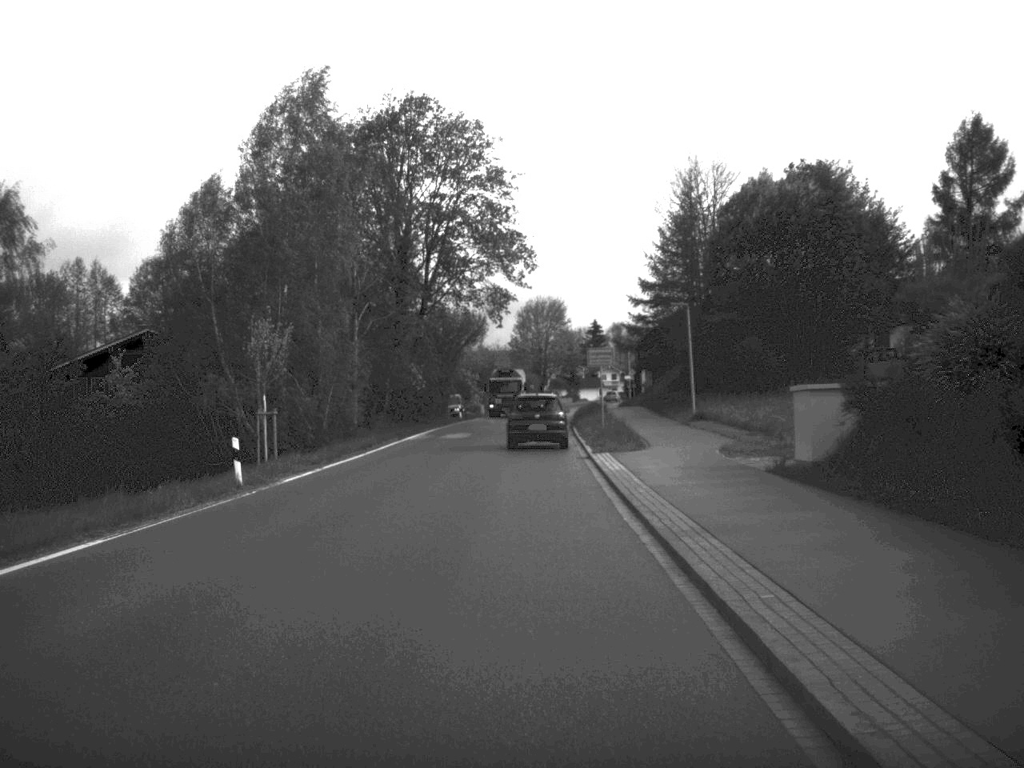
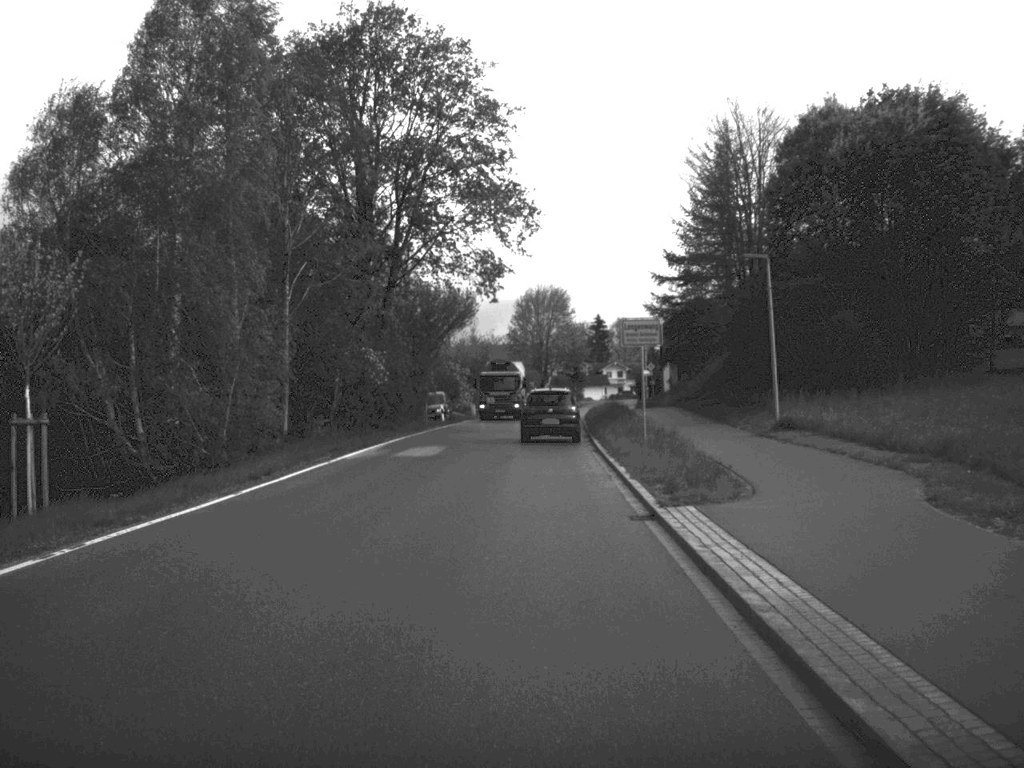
(0.0, +16.6) m; 0°
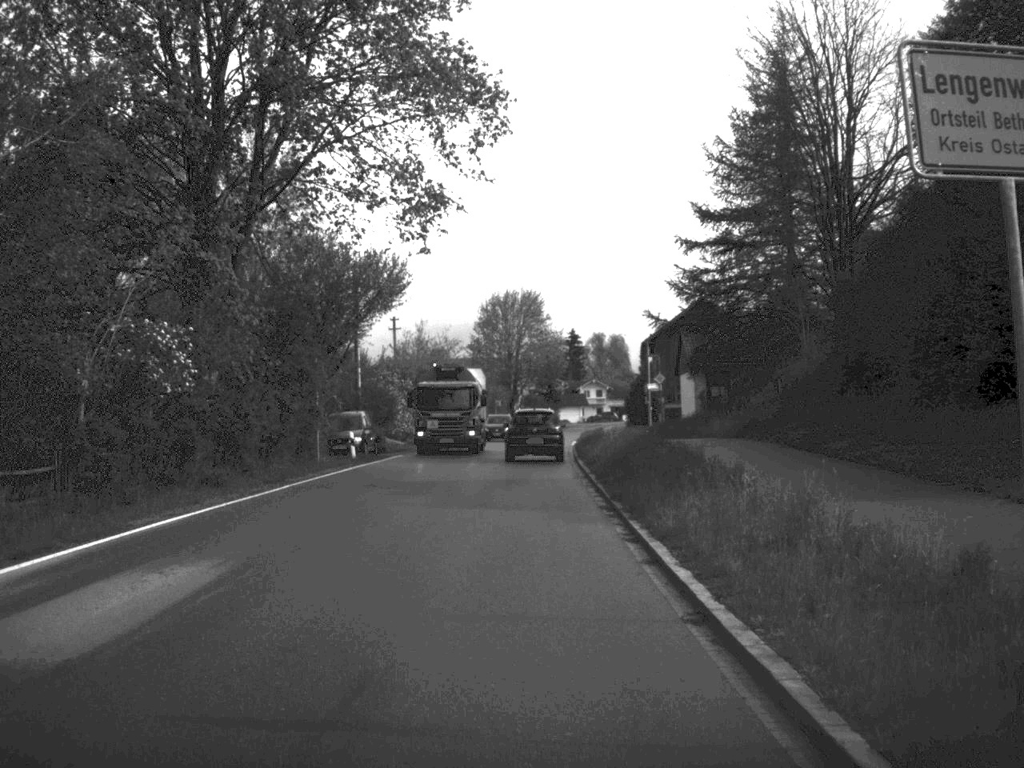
(+0.3, +24.2) m; +1°
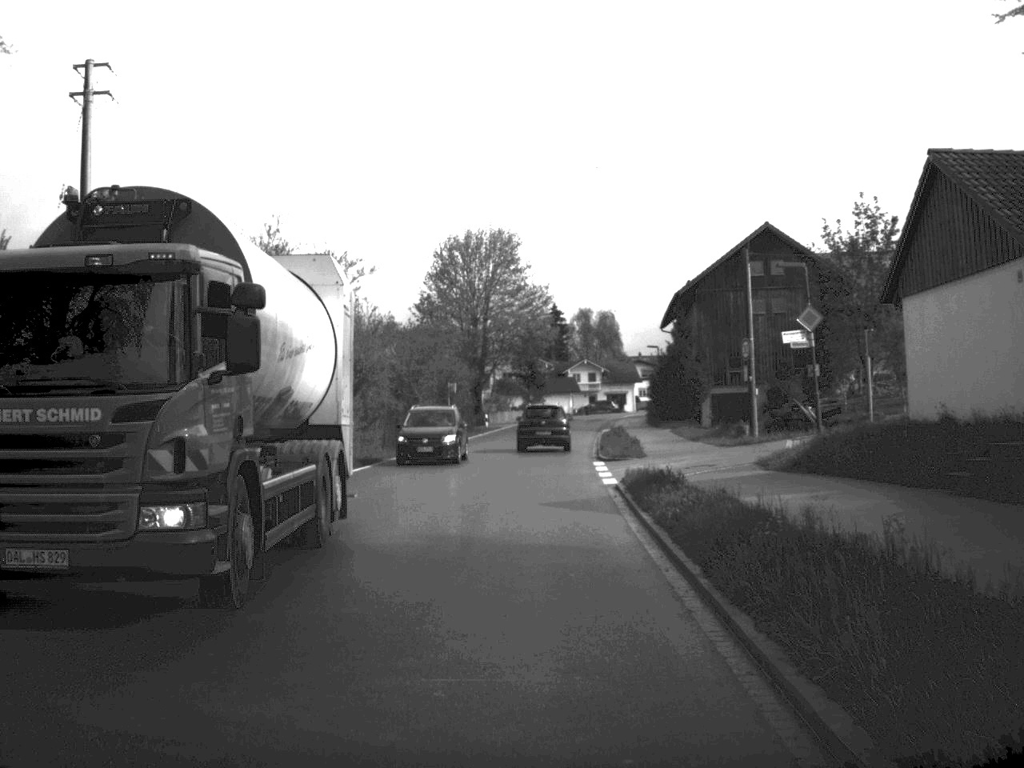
(+0.1, +38.5) m; +1°
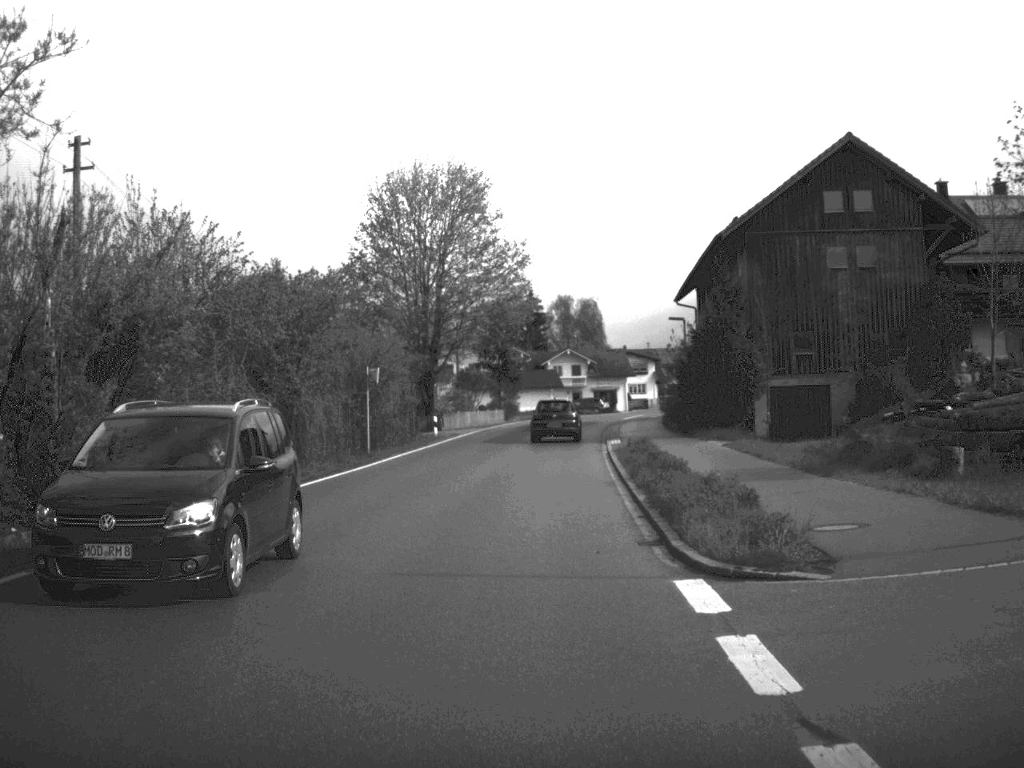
(+0.3, +23.8) m; +1°
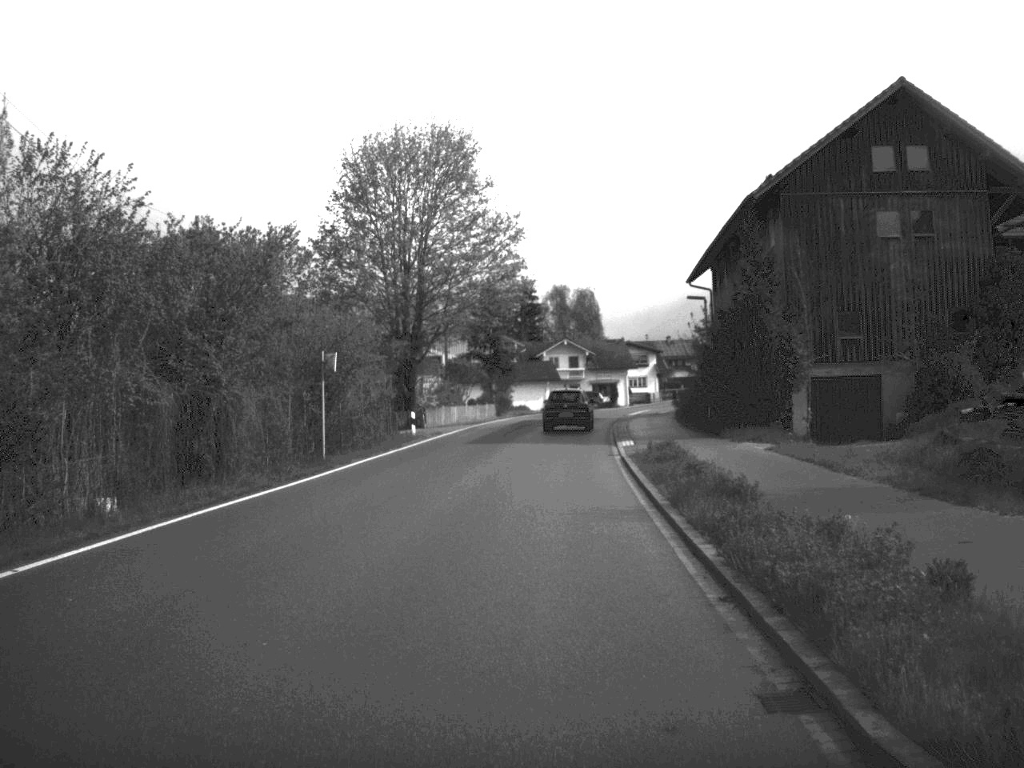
(0.0, +7.9) m; 0°
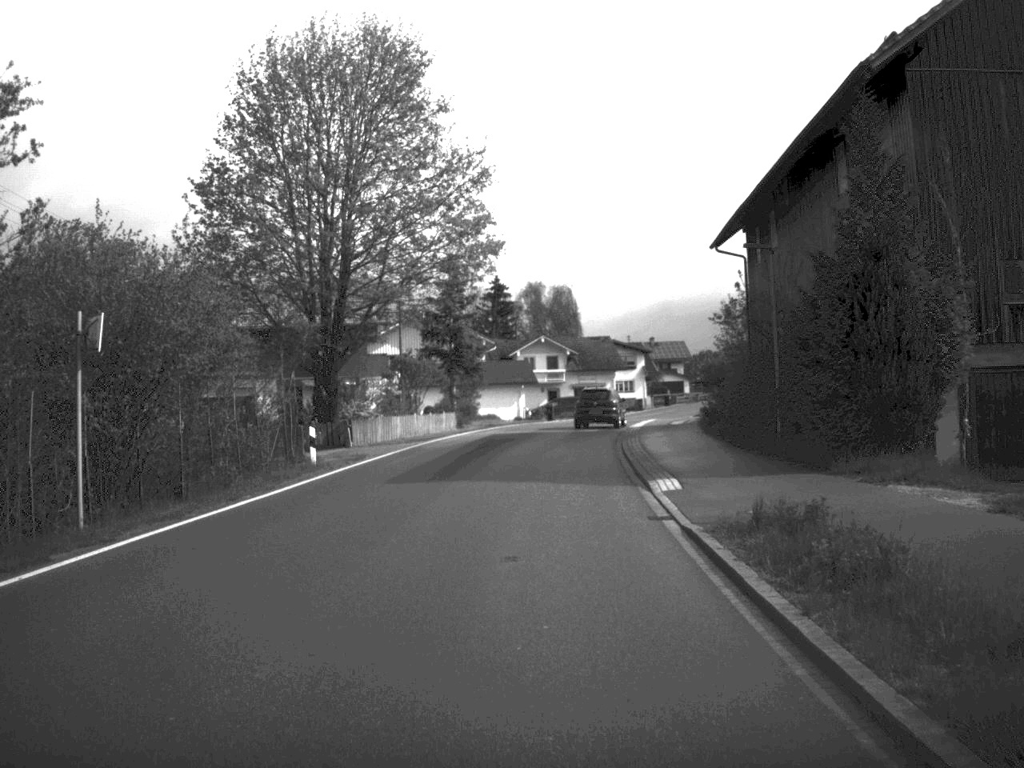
(+0.2, +16.6) m; +1°
